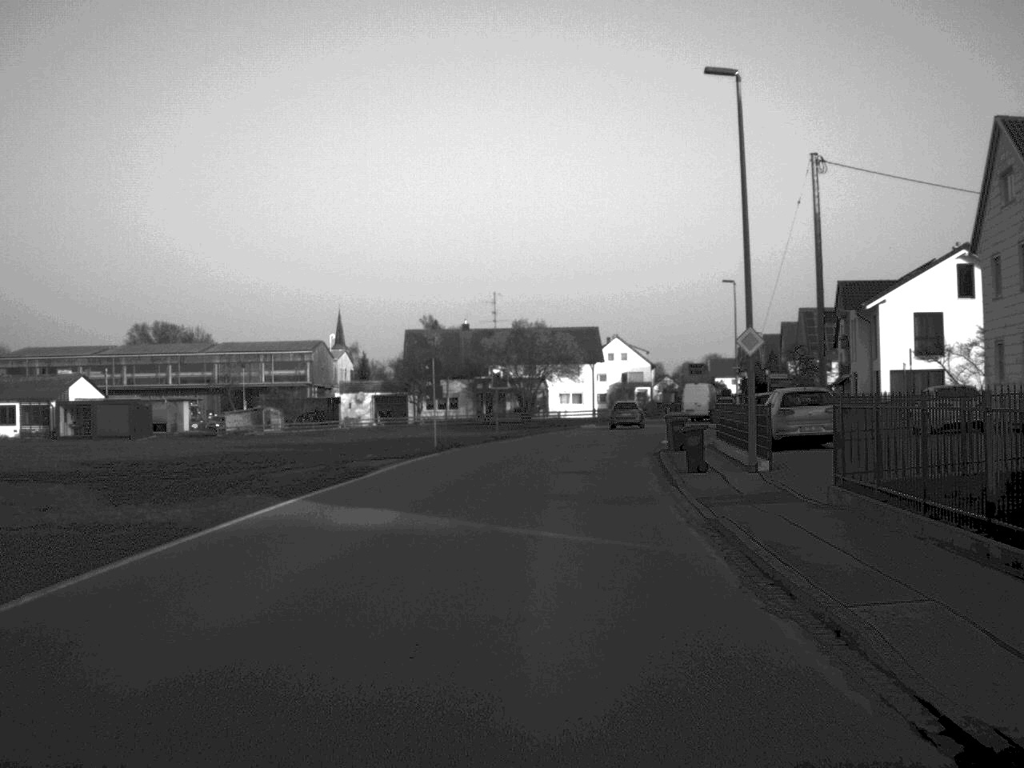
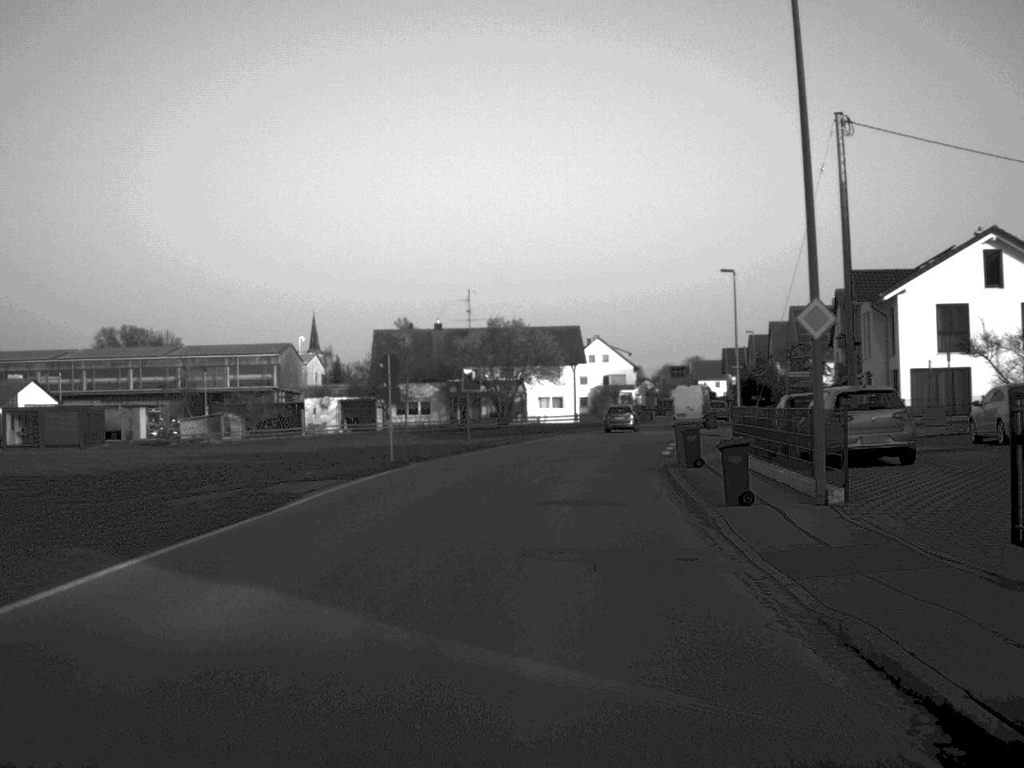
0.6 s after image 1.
(+0.1, +7.2) m; +1°
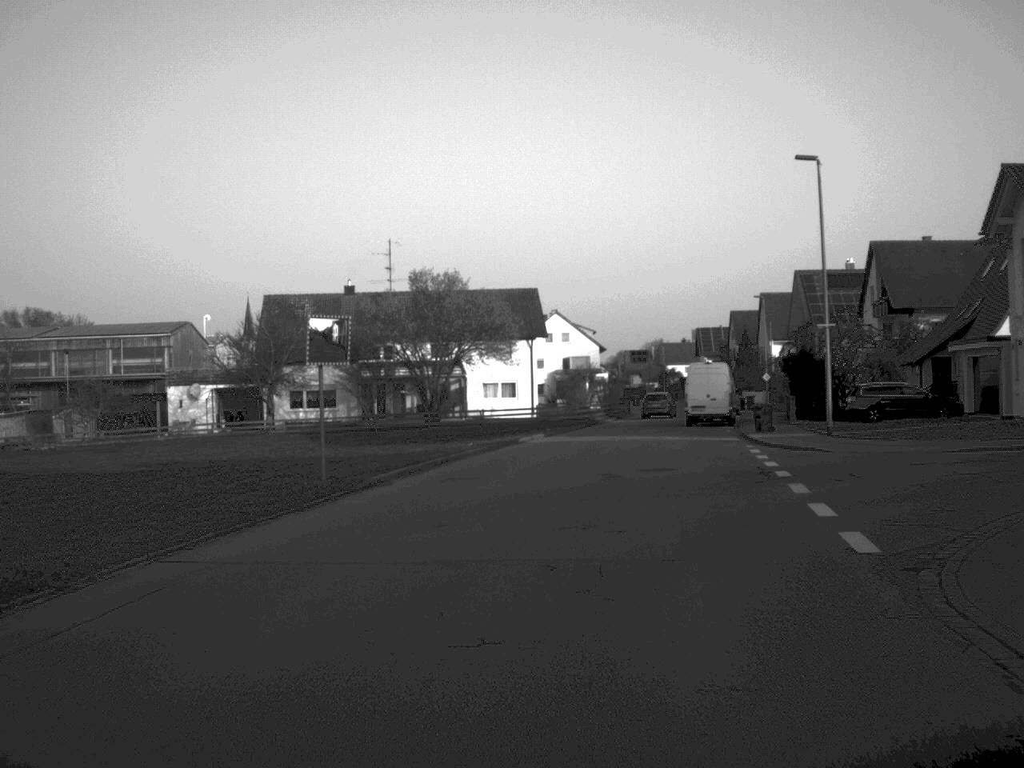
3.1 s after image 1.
(+0.5, +26.9) m; +2°
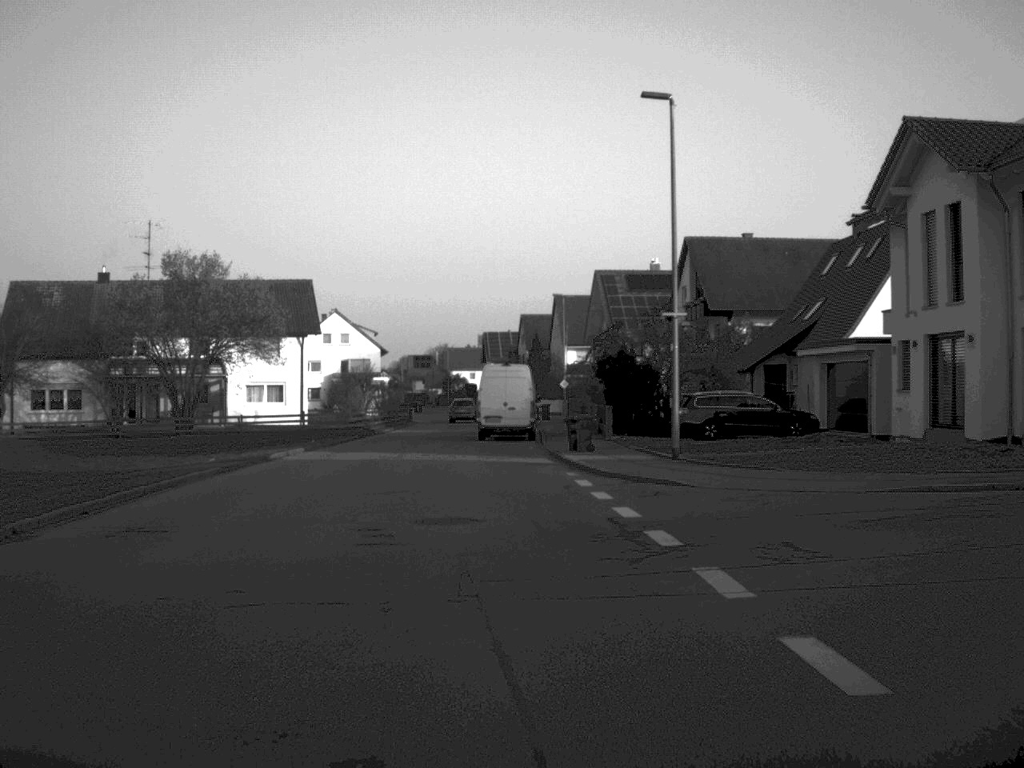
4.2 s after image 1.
(+0.5, +8.7) m; +10°
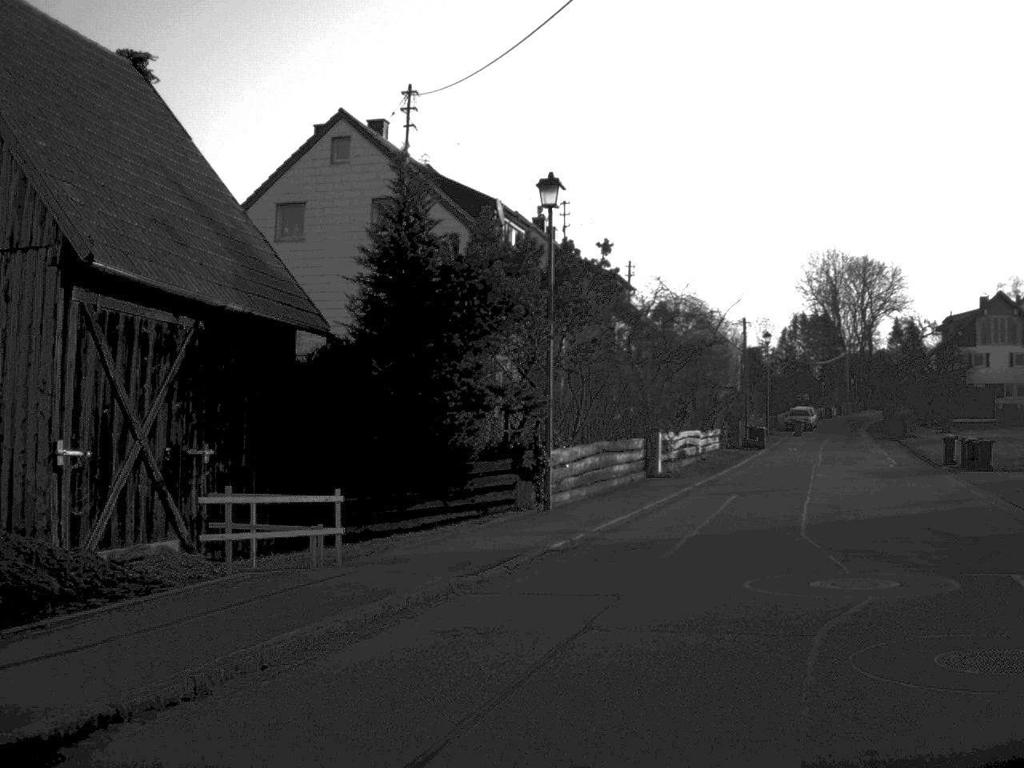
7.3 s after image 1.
(+10.5, +13.5) m; +77°
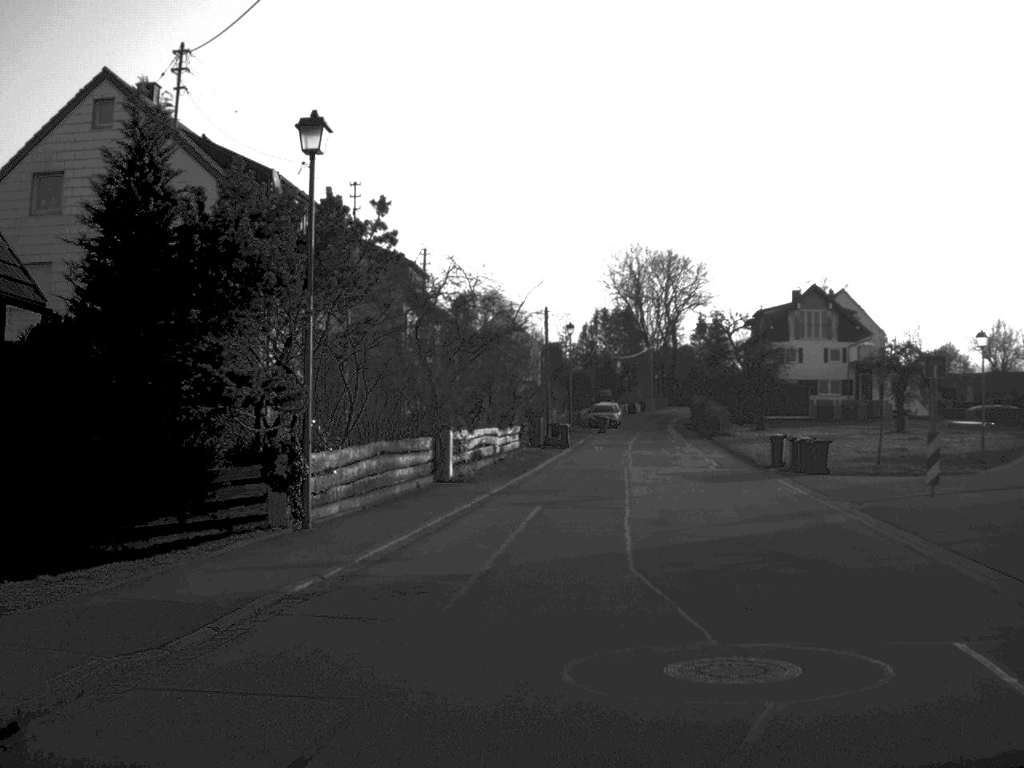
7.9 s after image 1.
(+0.4, +4.2) m; +9°
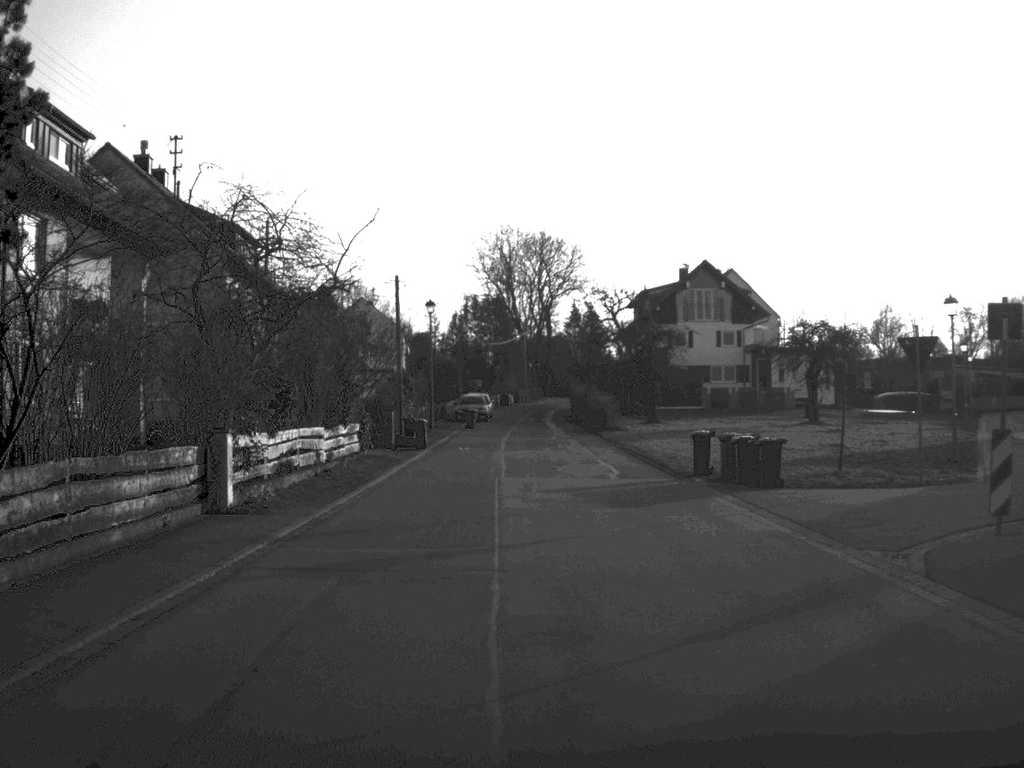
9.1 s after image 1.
(+0.6, +9.7) m; +5°
